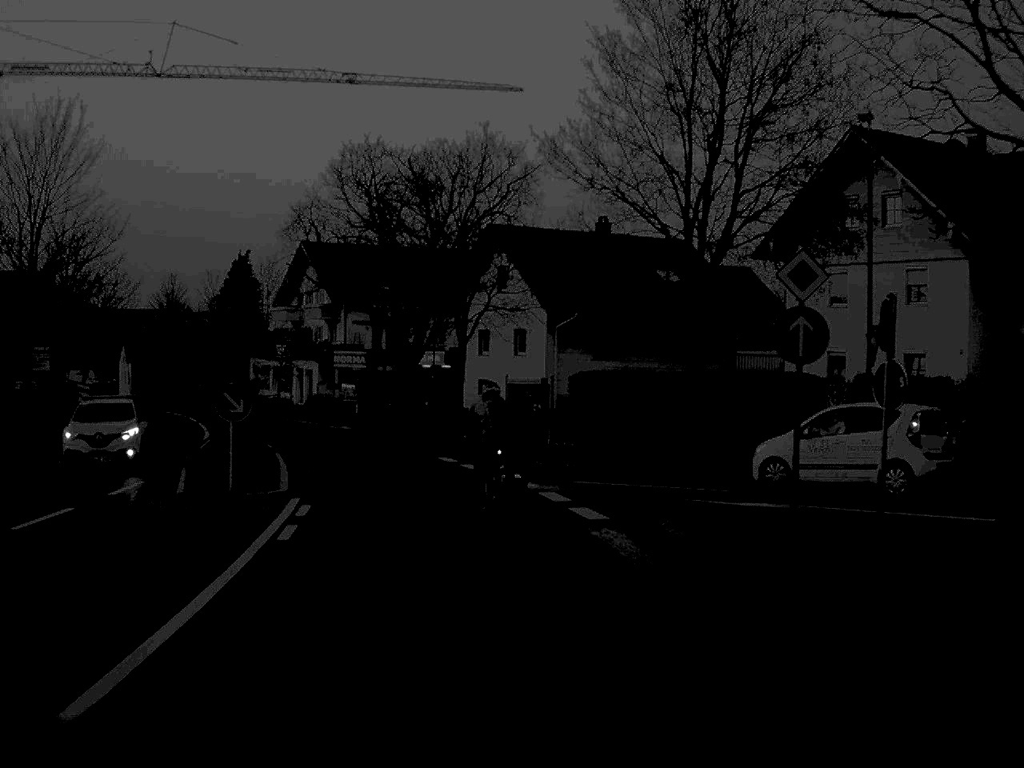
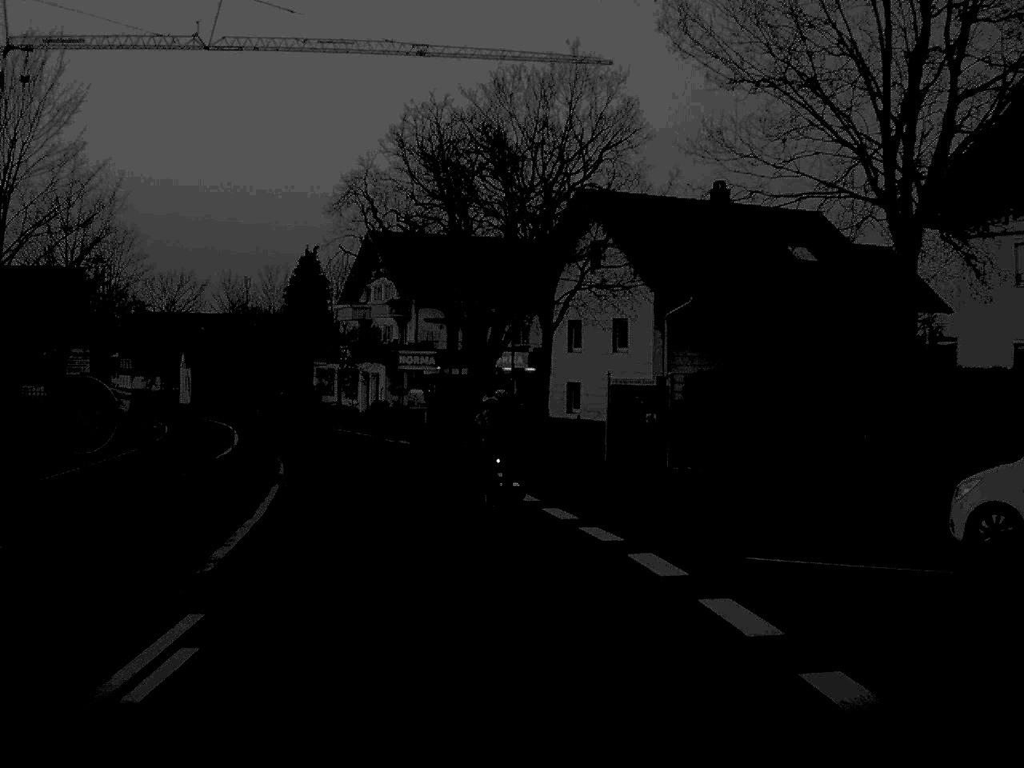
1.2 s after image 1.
(-0.3, +10.4) m; -4°
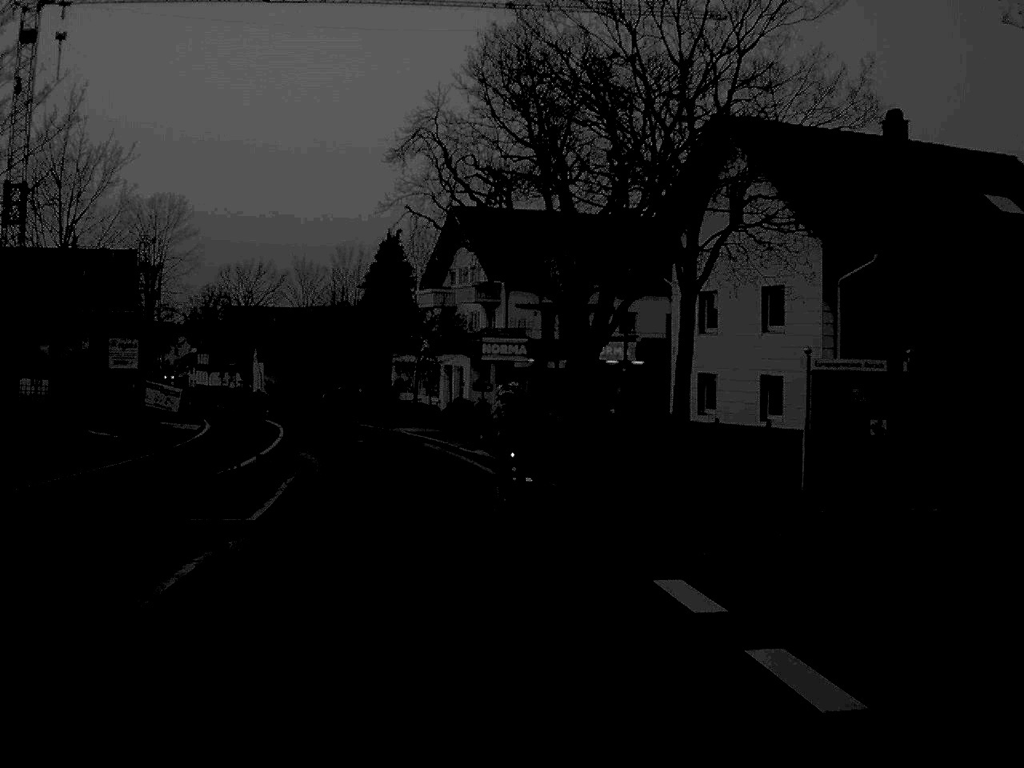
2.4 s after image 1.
(-0.4, +10.9) m; -4°
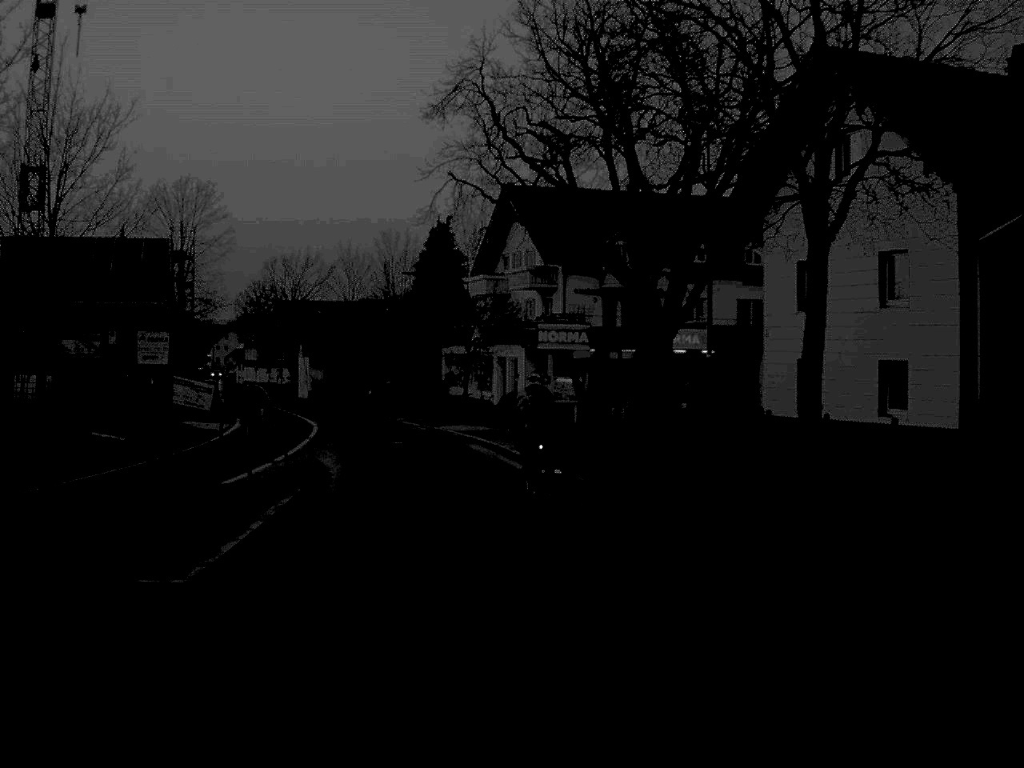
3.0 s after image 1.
(-0.1, +5.7) m; -3°
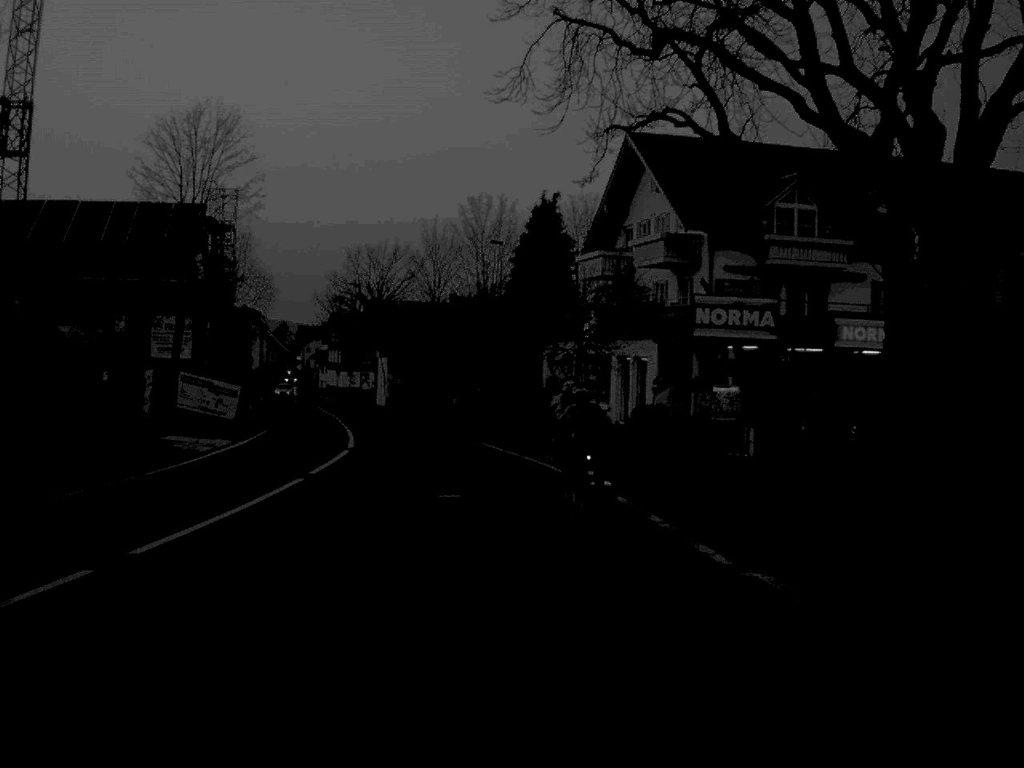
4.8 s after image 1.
(-0.8, +17.7) m; -5°
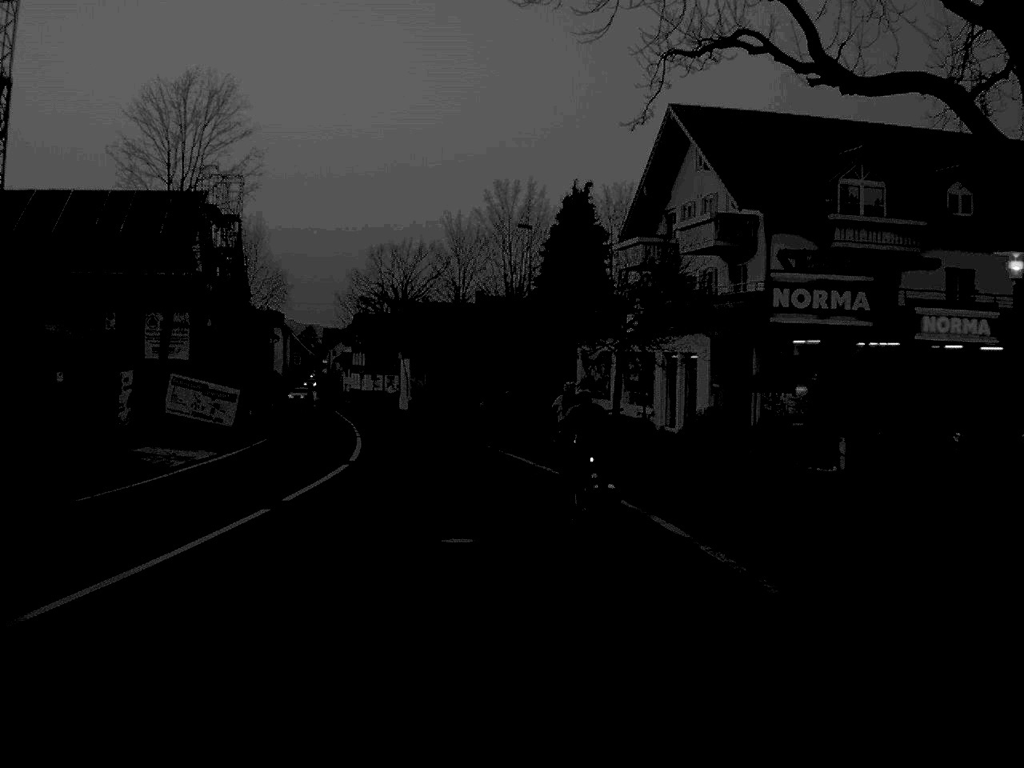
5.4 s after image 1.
(-0.1, +5.8) m; -1°
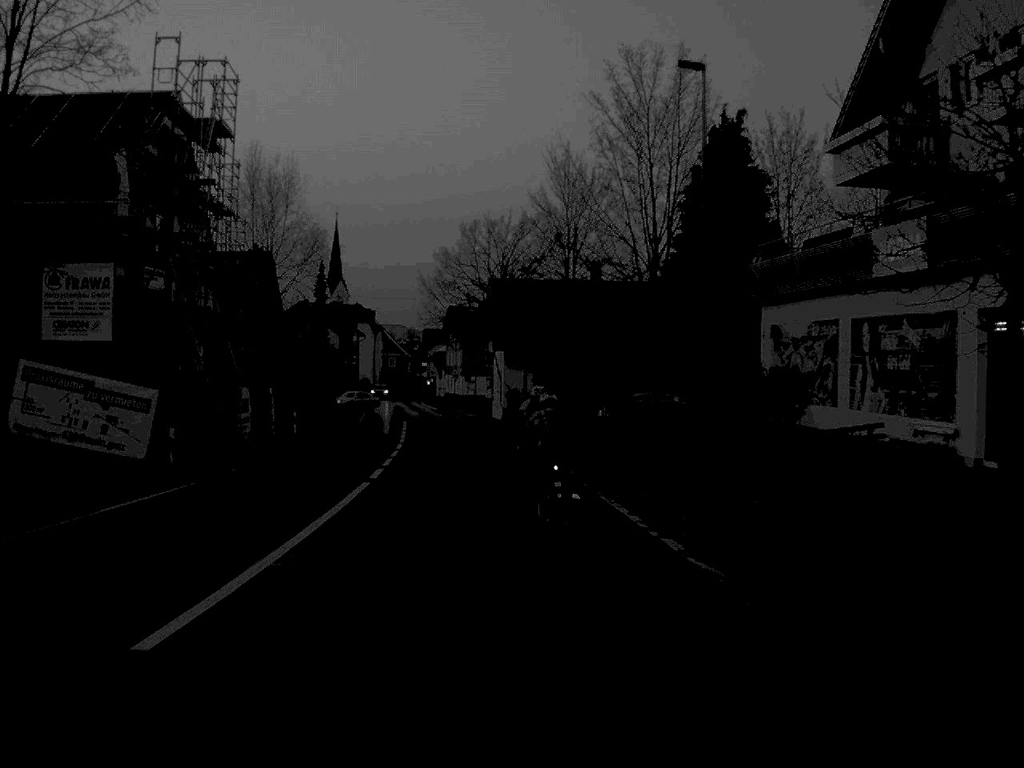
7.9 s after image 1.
(-0.9, +23.0) m; -5°
